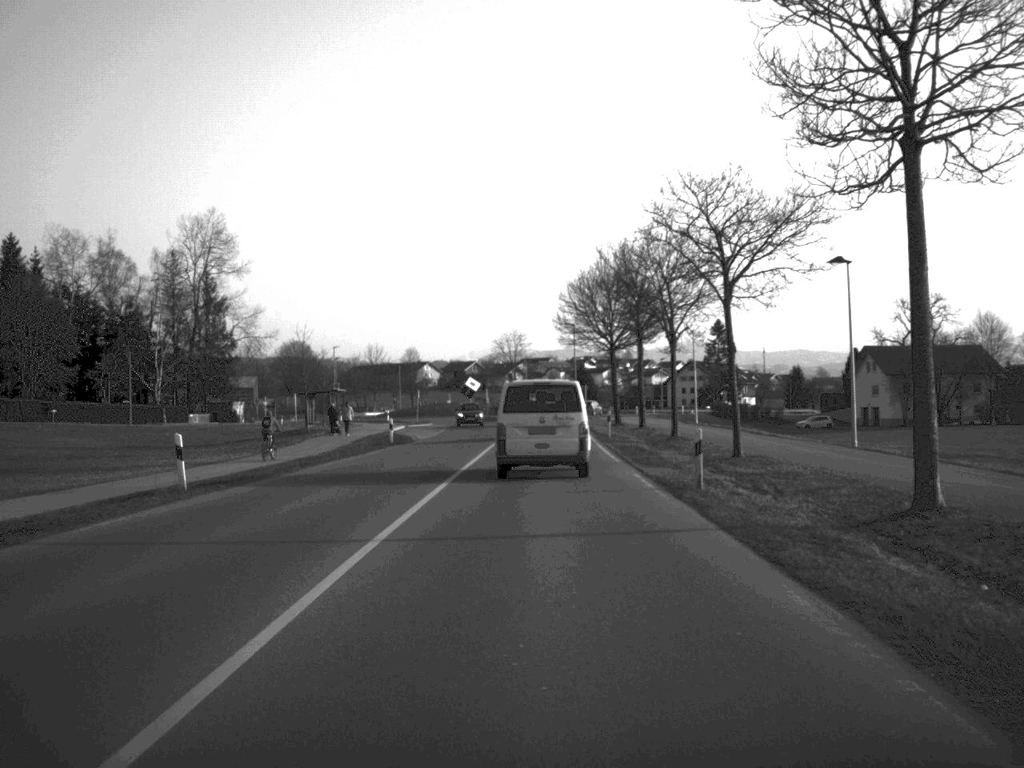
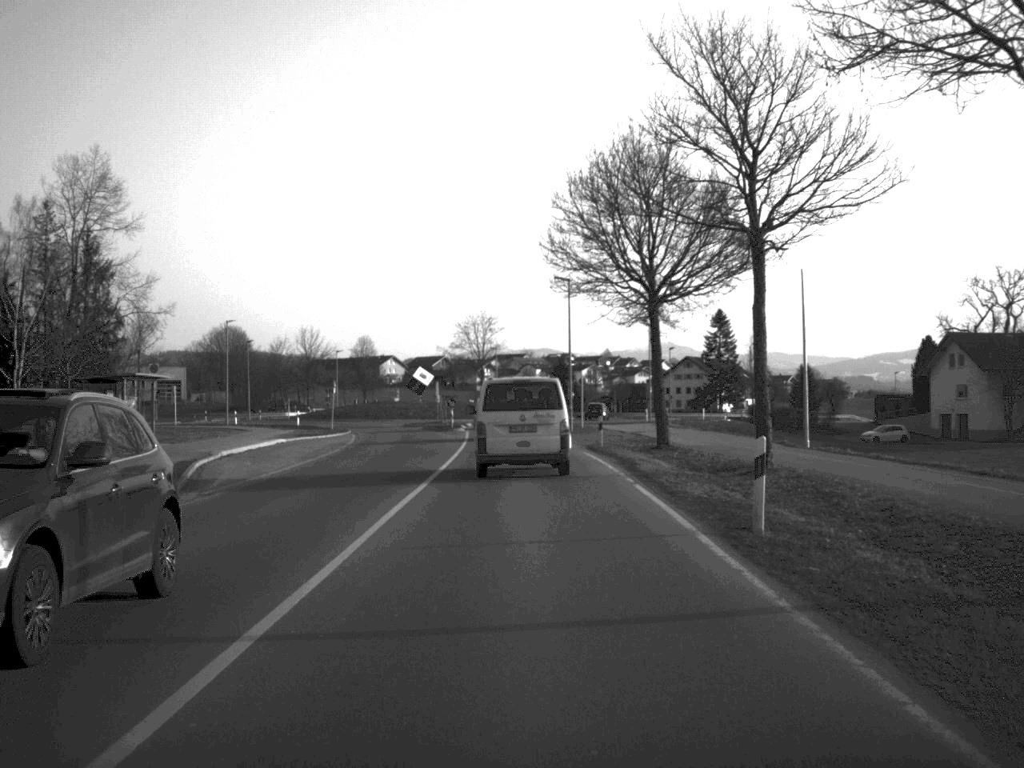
(+0.4, +37.6) m; +1°
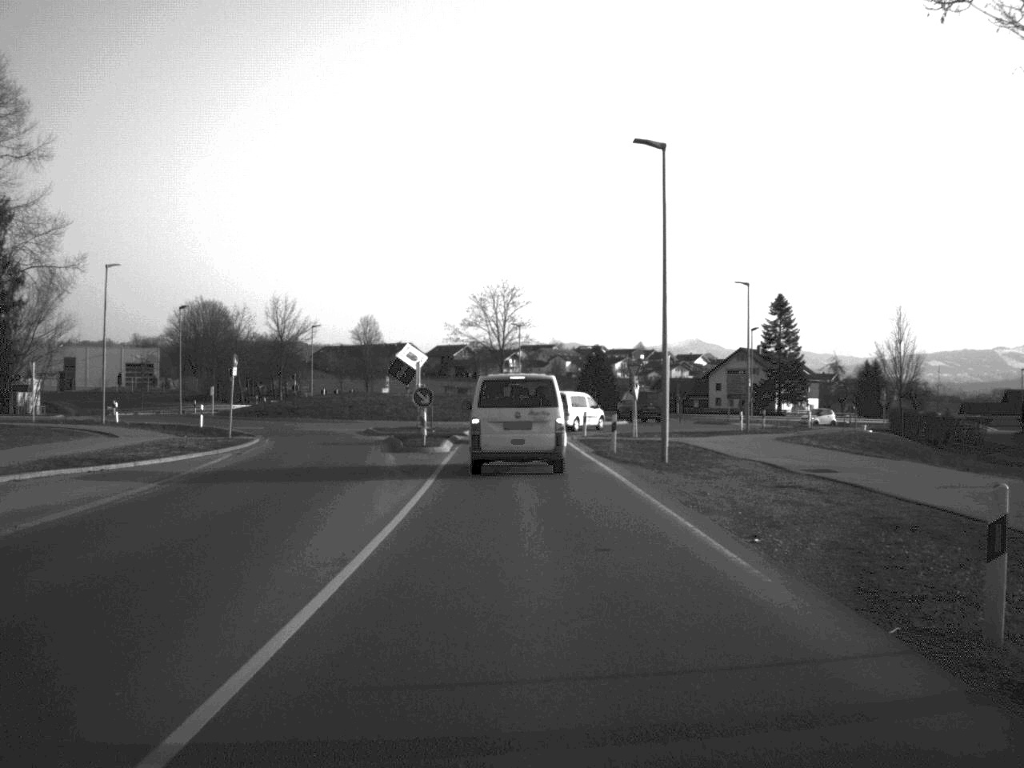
(-0.3, +33.4) m; -1°
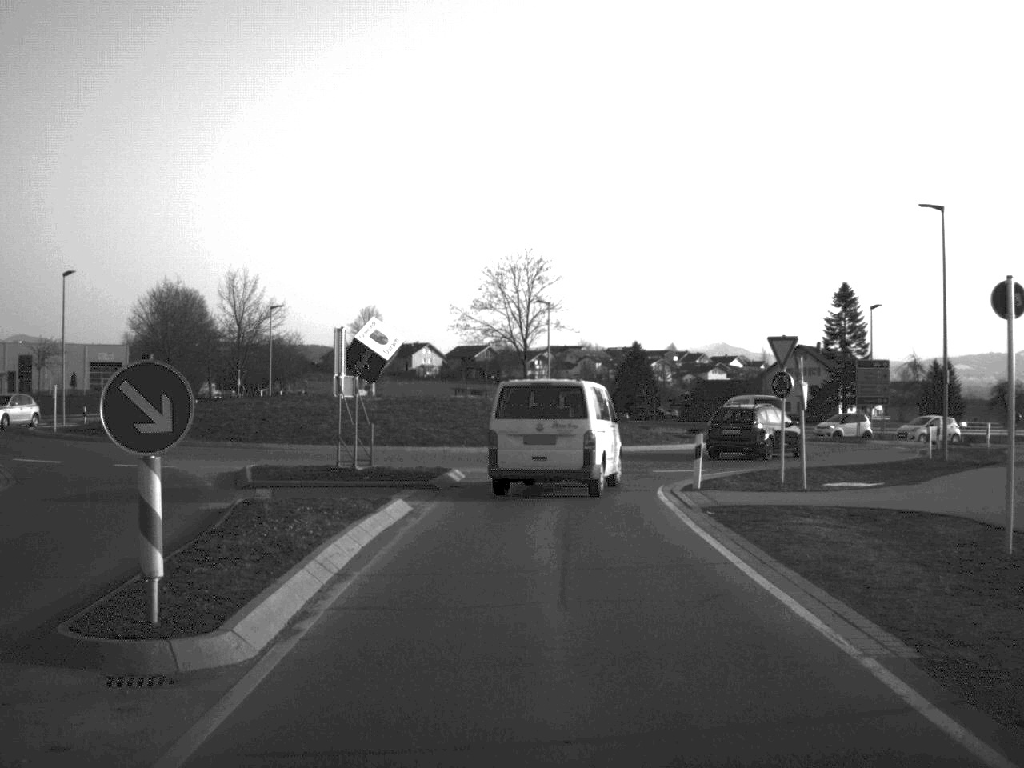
(-0.3, +28.0) m; -1°
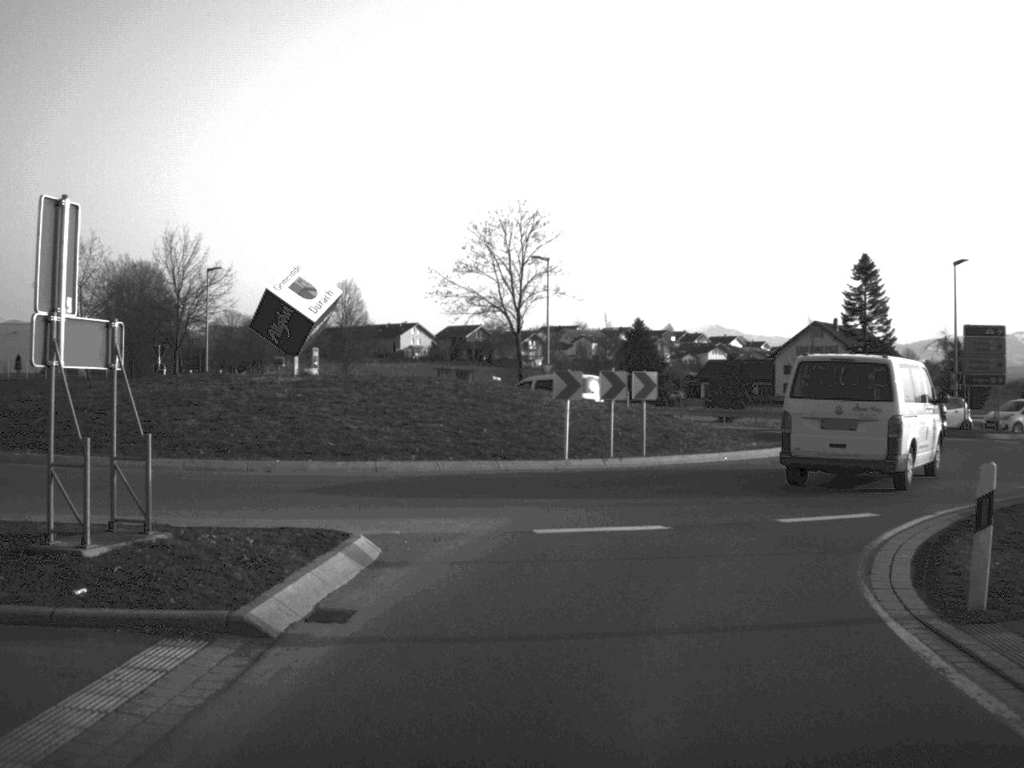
(0.0, +15.1) m; 0°
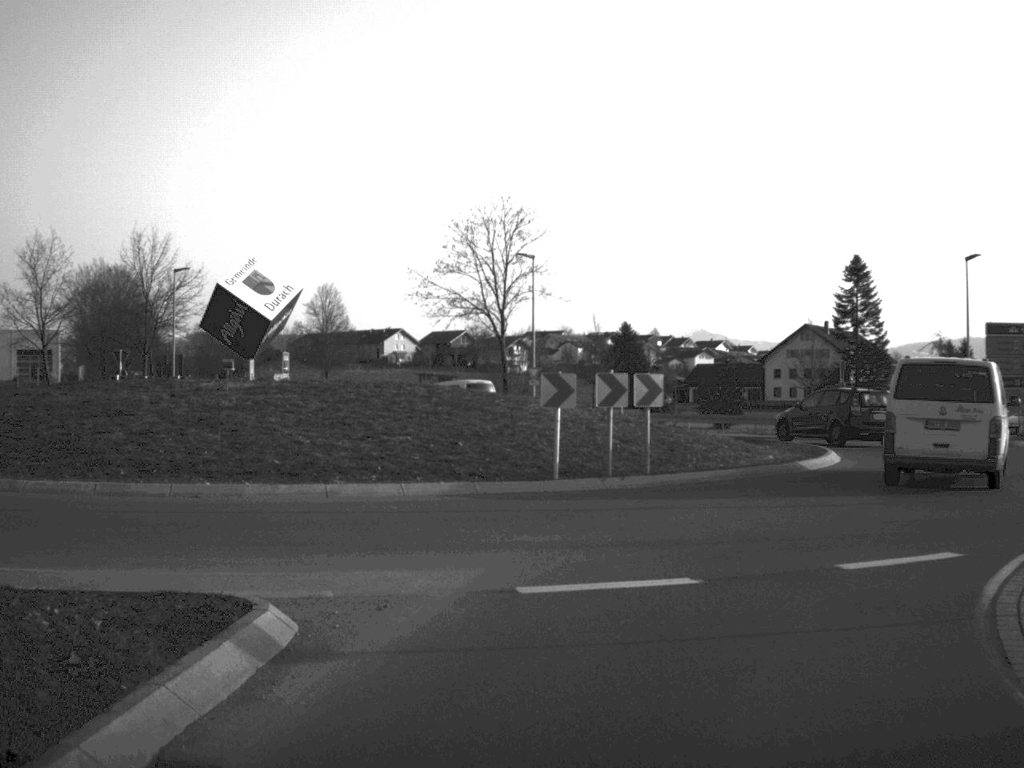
(0.0, +3.5) m; +1°
